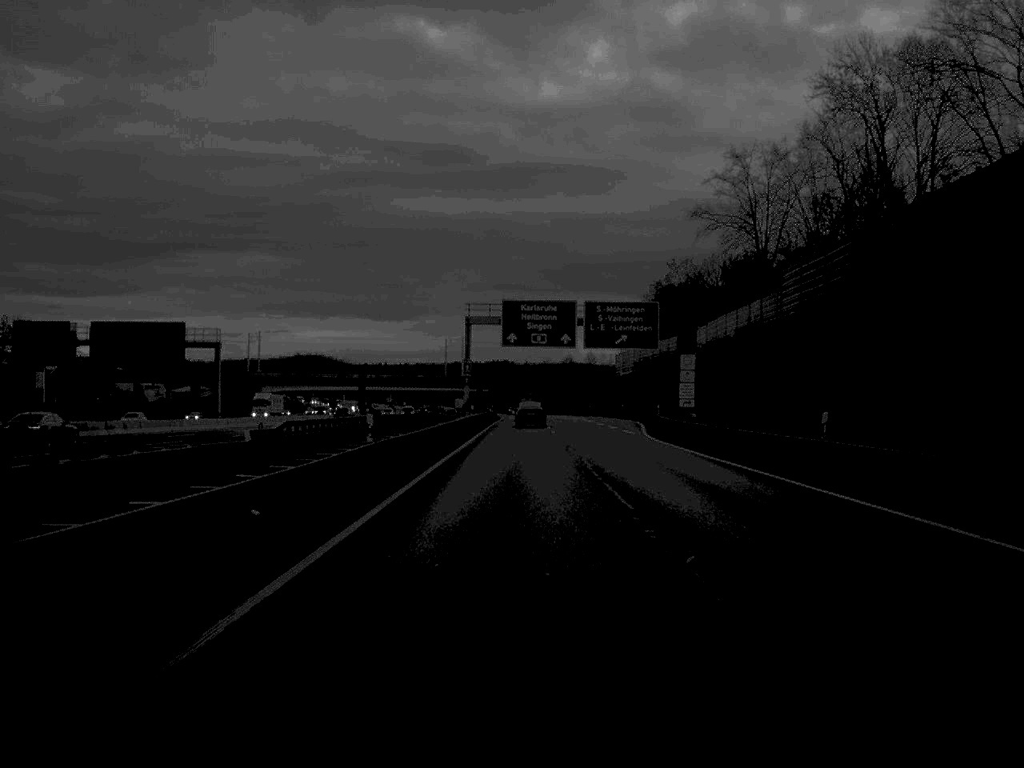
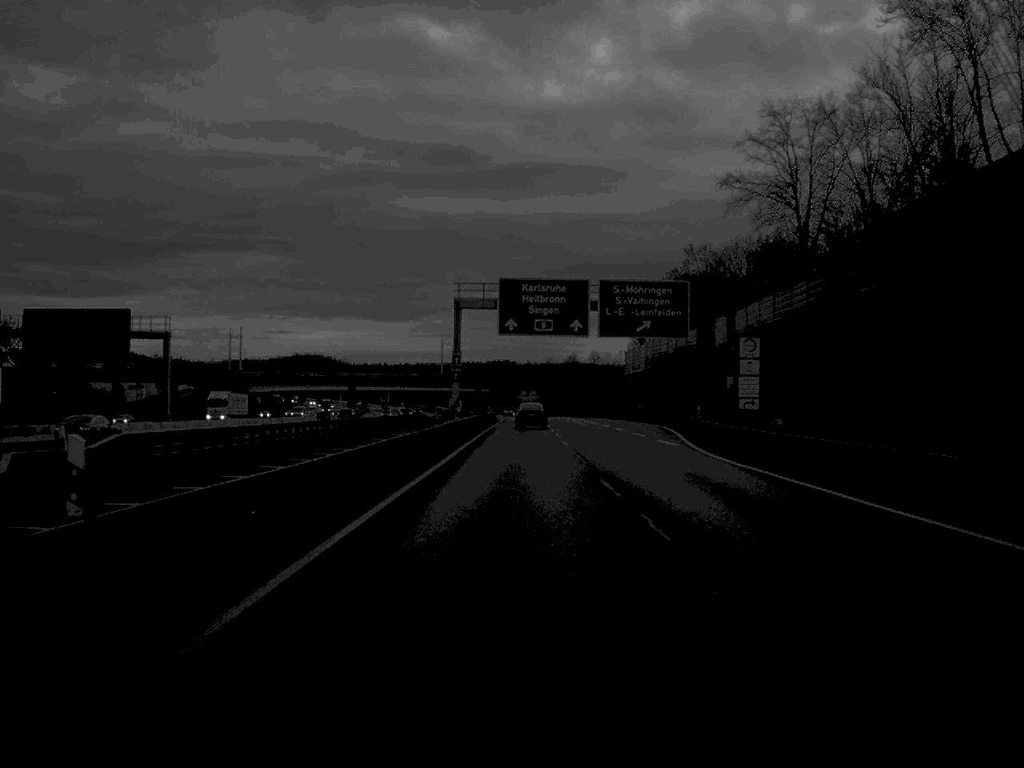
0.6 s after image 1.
(0.0, +16.5) m; 0°
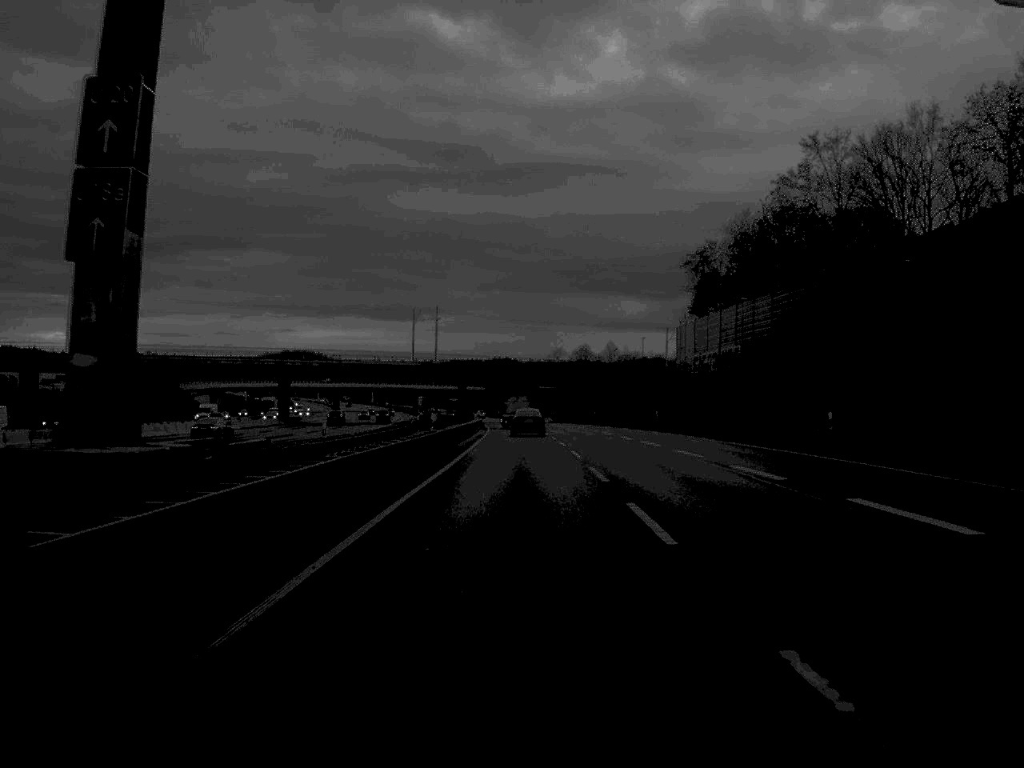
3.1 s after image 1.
(-0.1, +65.2) m; 0°
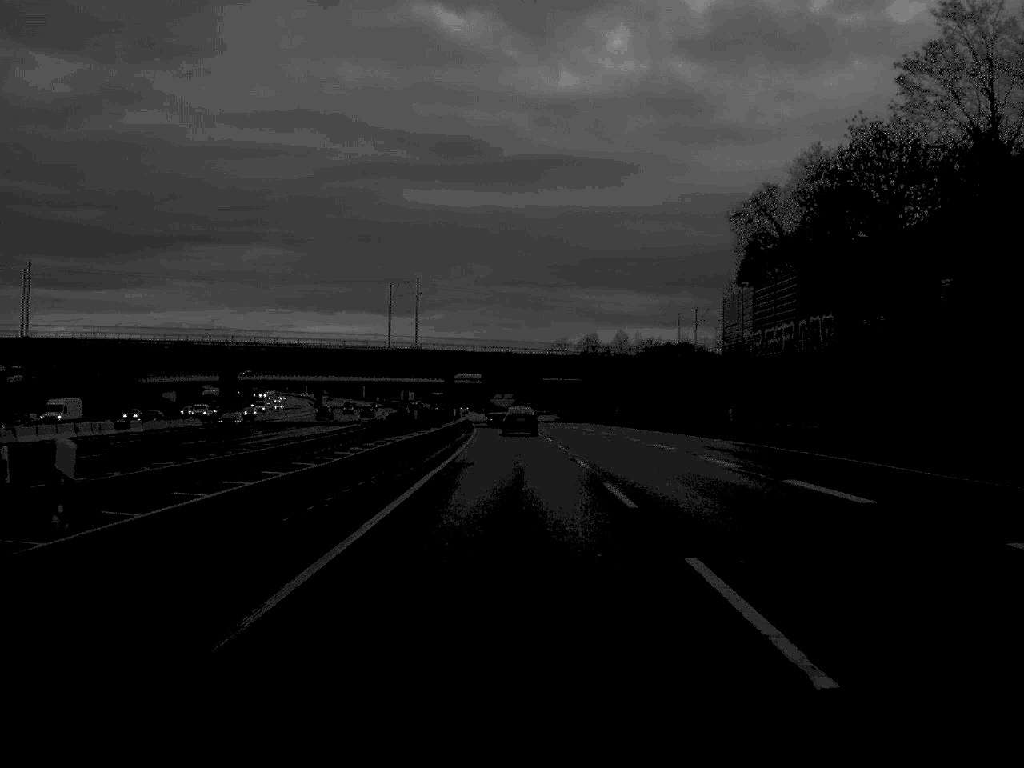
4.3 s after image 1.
(0.0, +31.1) m; 0°
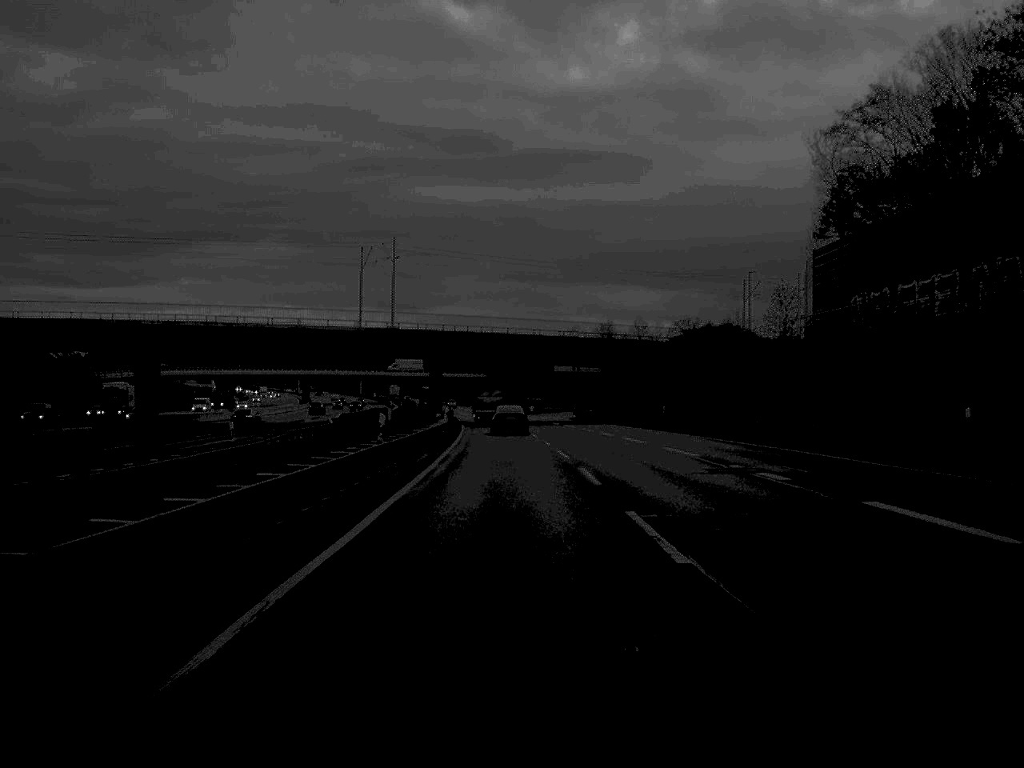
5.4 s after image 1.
(-0.1, +30.2) m; 0°
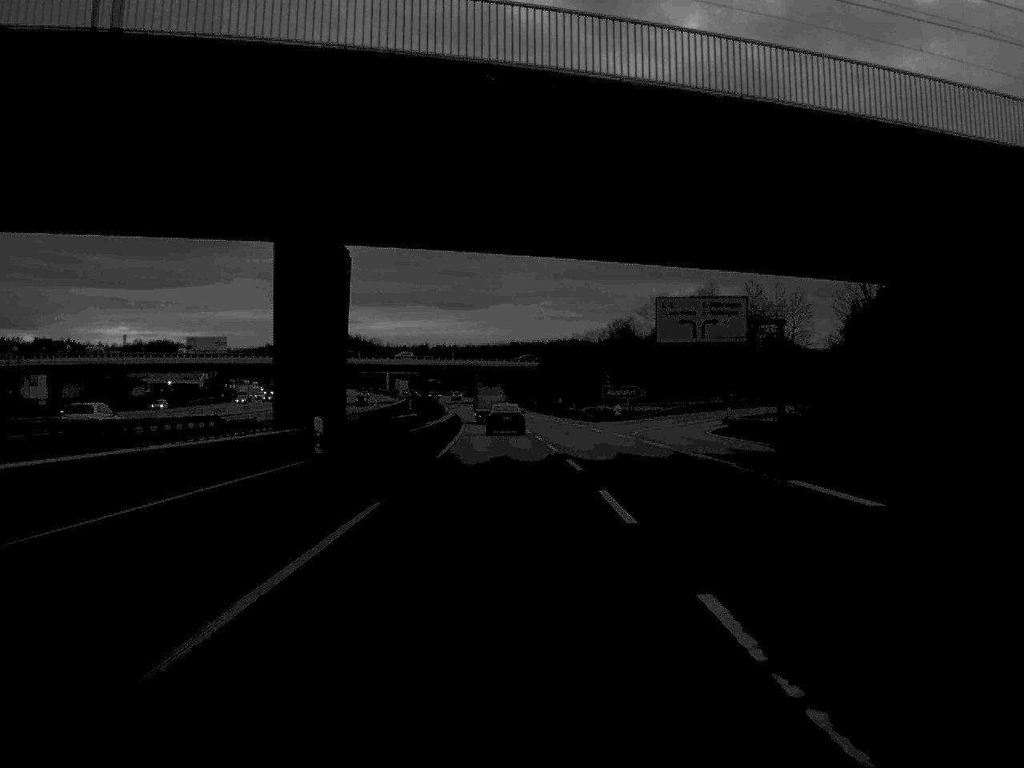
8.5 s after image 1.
(-1.7, +78.9) m; -3°
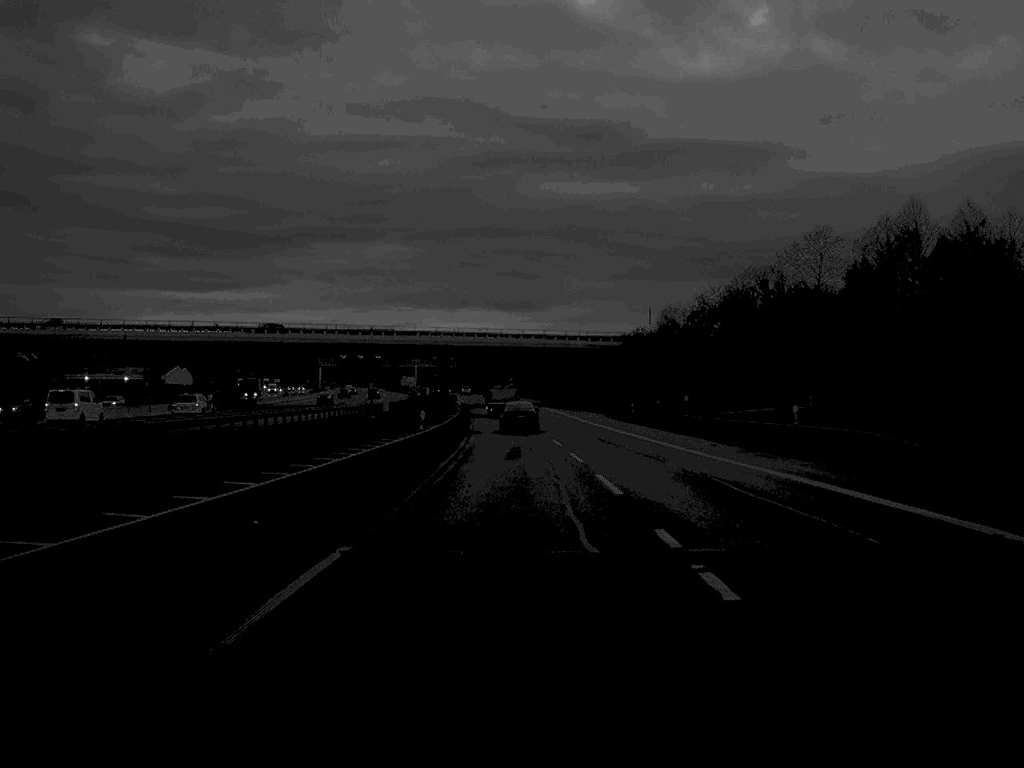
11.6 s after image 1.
(-1.8, +77.6) m; -3°
